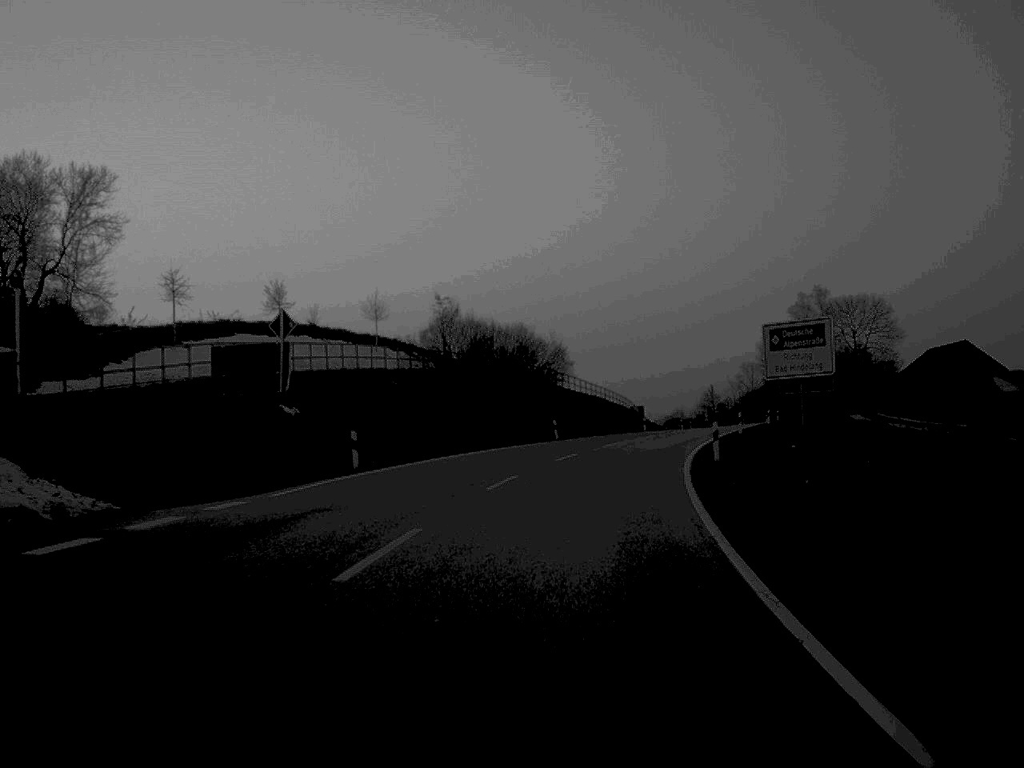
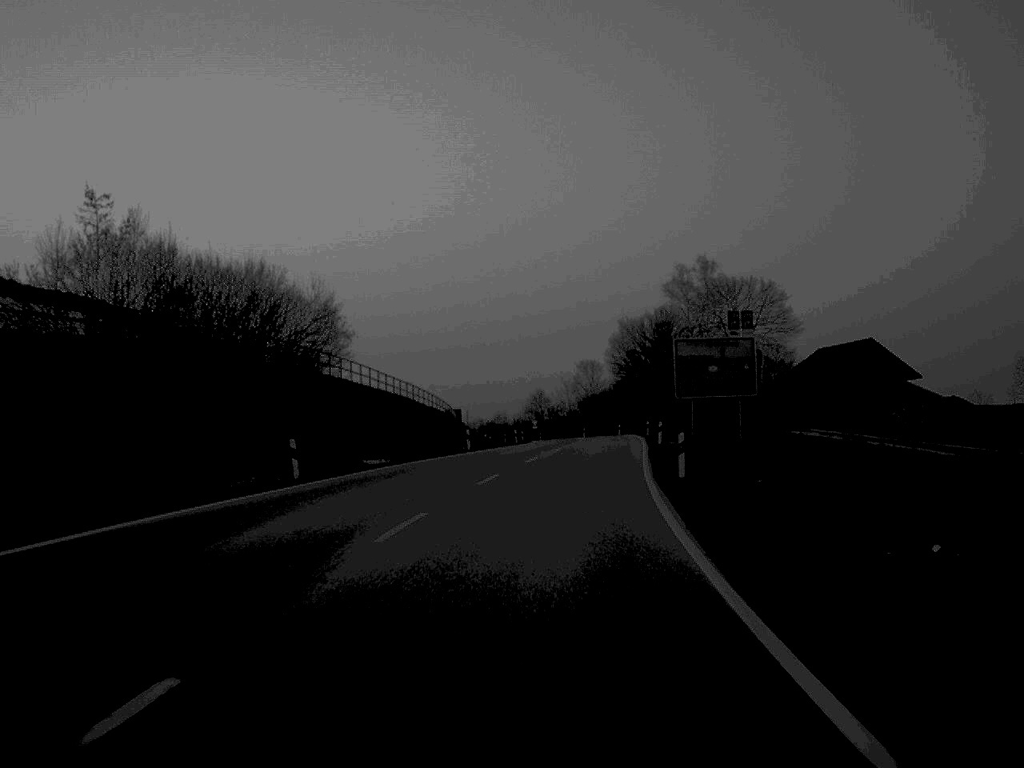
(+2.4, +31.7) m; +8°
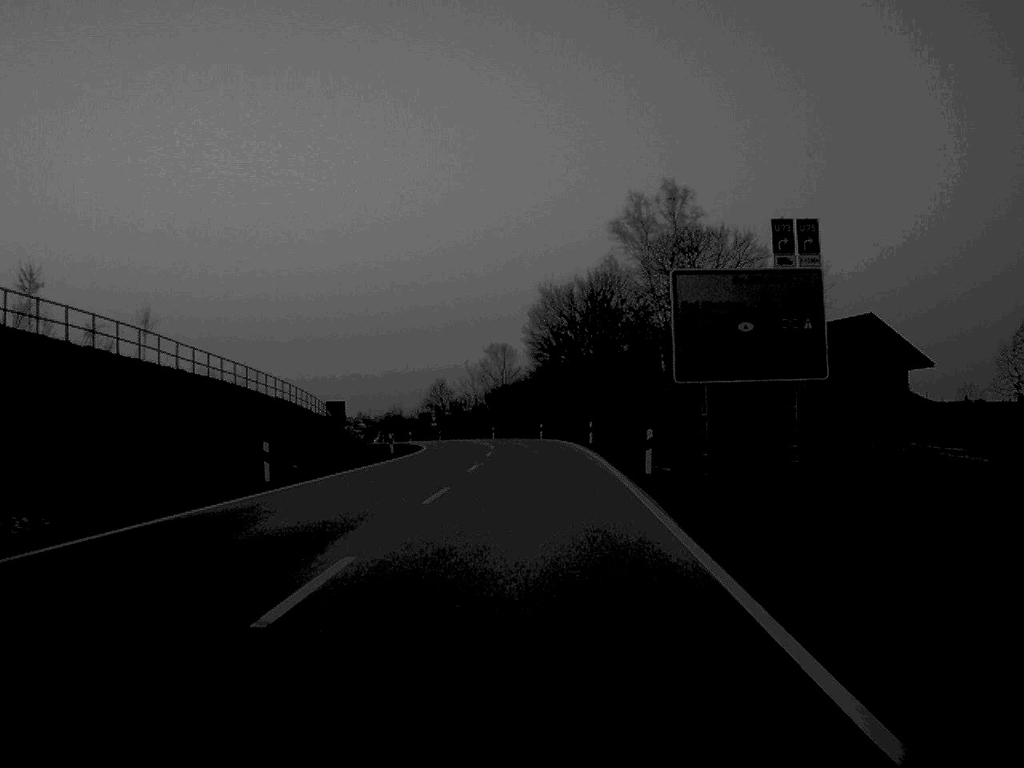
(+1.2, +29.4) m; +4°
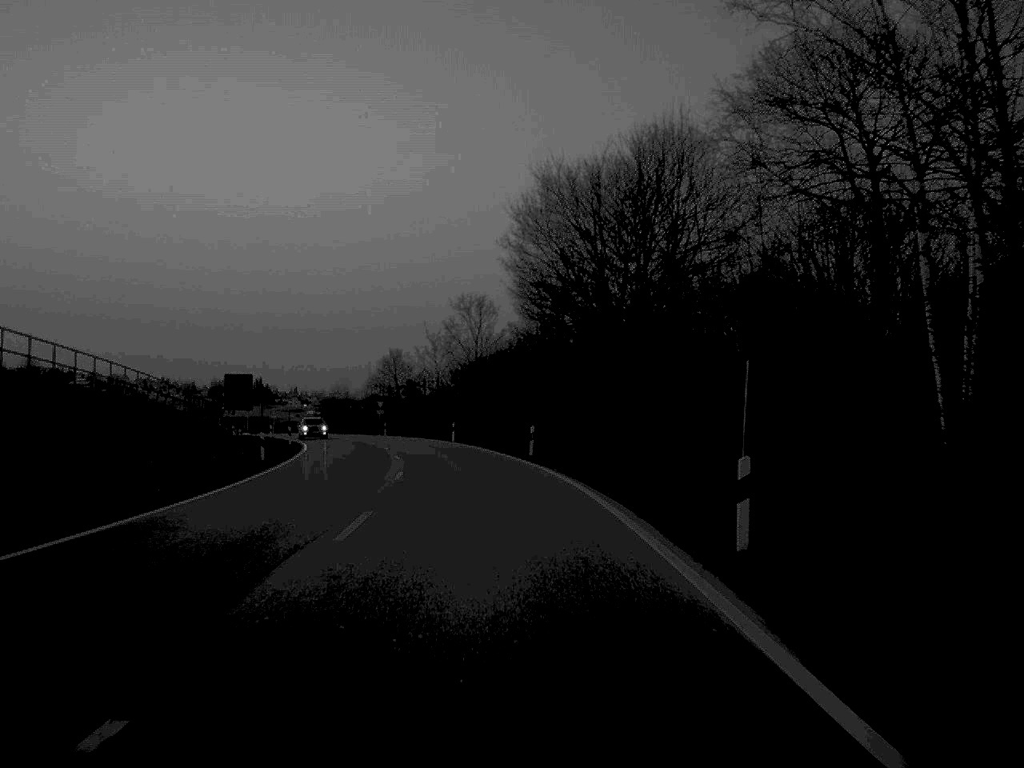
(+0.5, +43.8) m; 0°
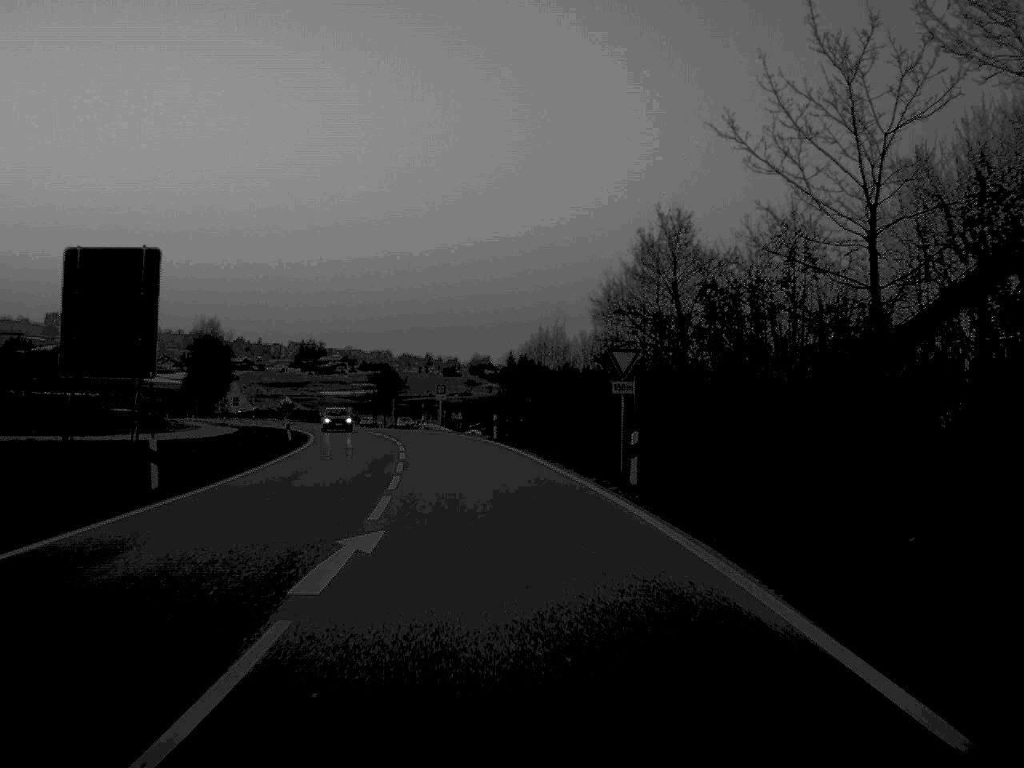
(-7.5, +73.4) m; -12°
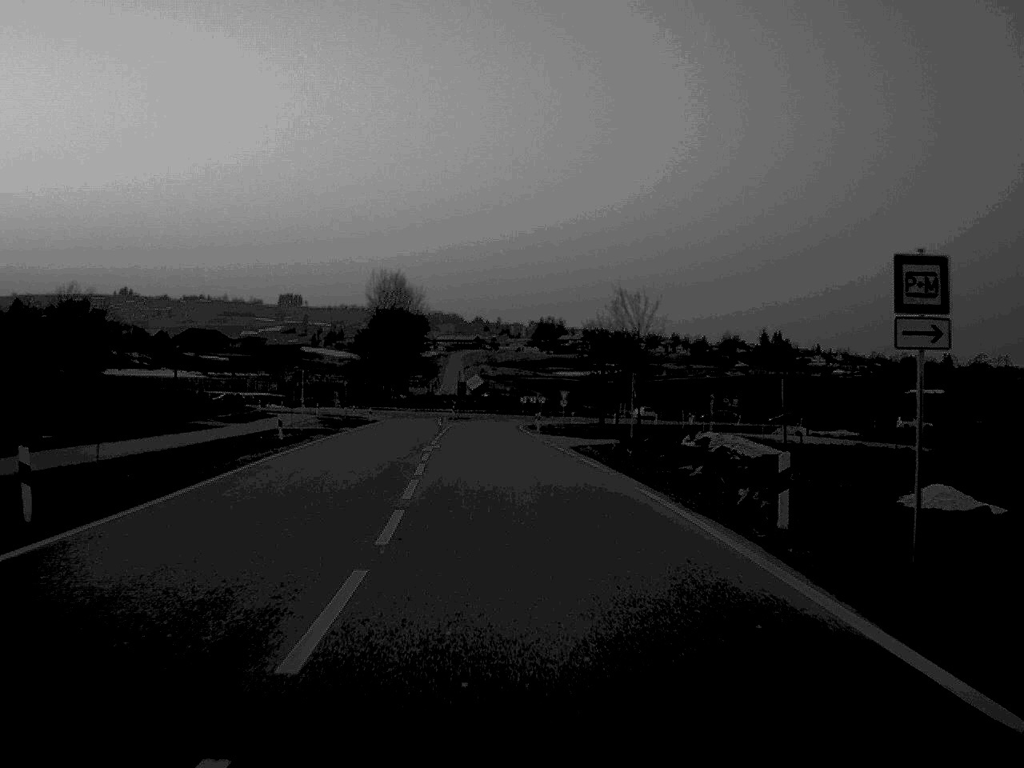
(-6.7, +69.6) m; -11°
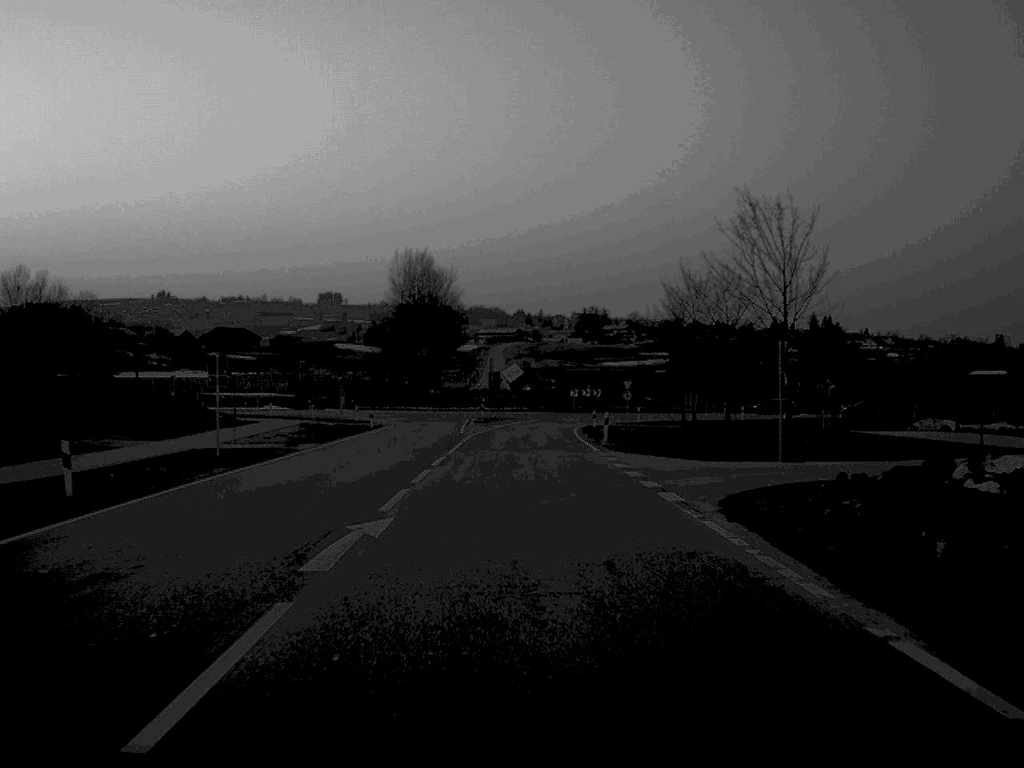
(-0.5, +25.5) m; -2°
